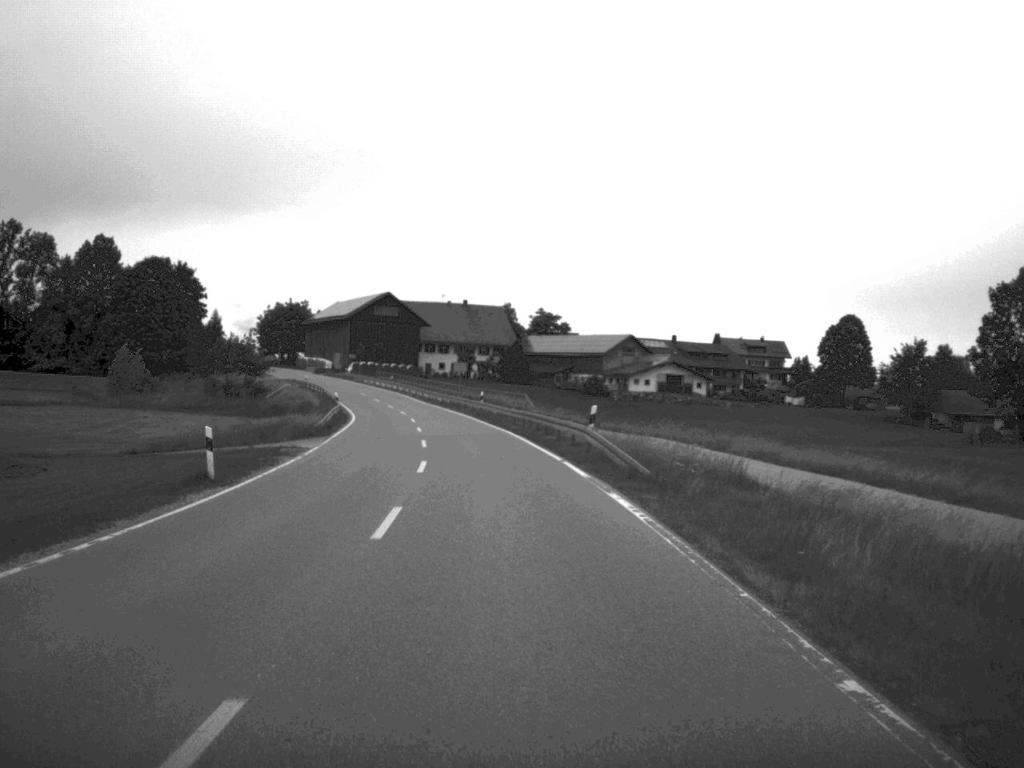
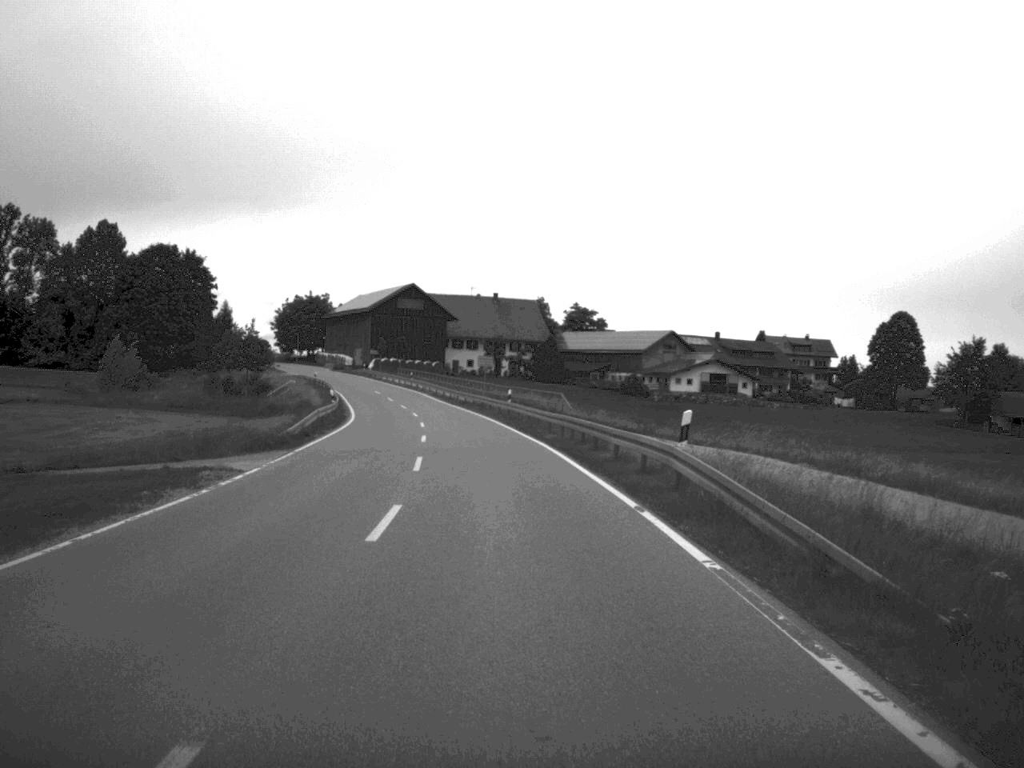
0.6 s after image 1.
(-0.2, +12.6) m; -1°
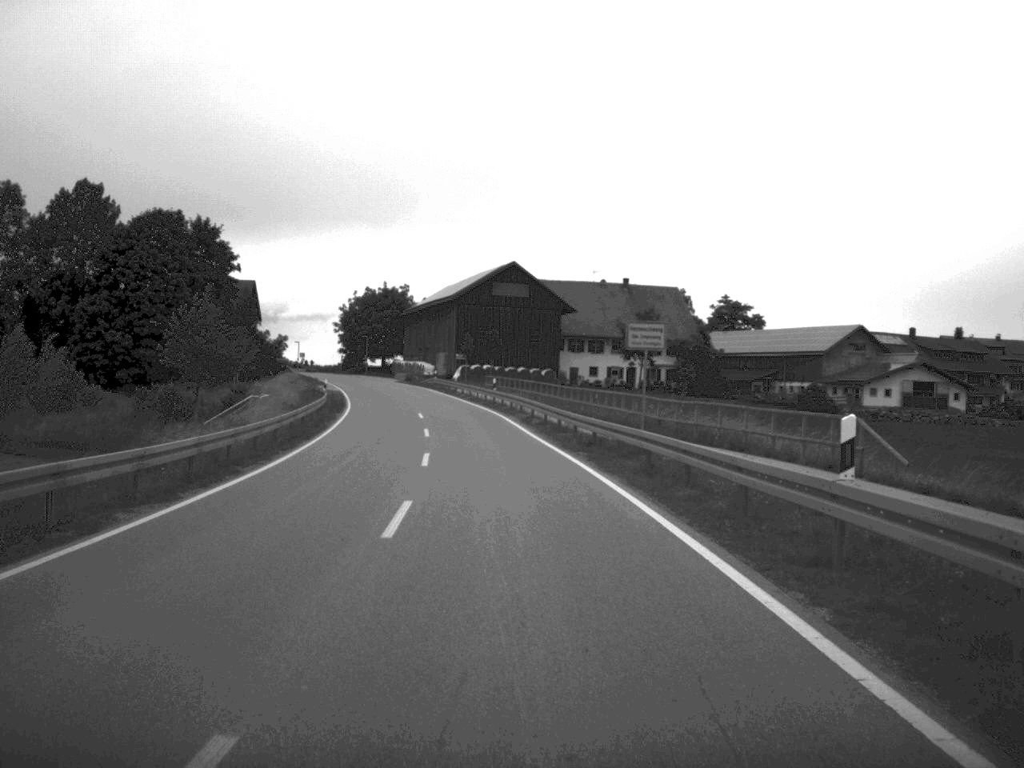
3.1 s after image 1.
(-2.3, +47.1) m; -5°
